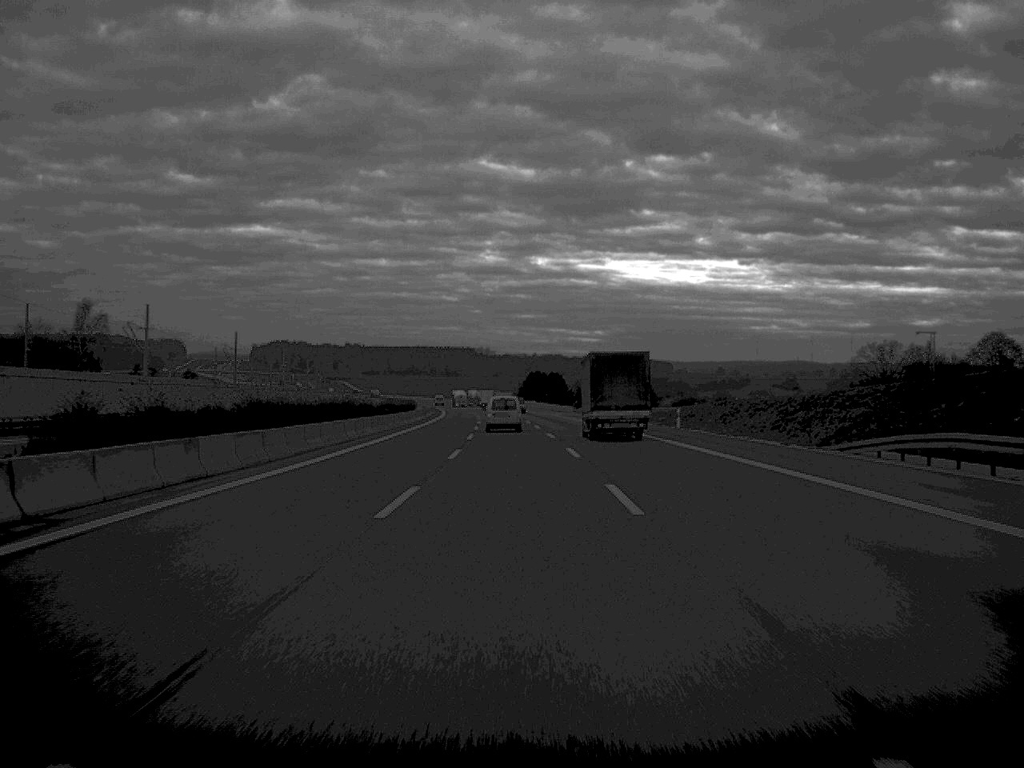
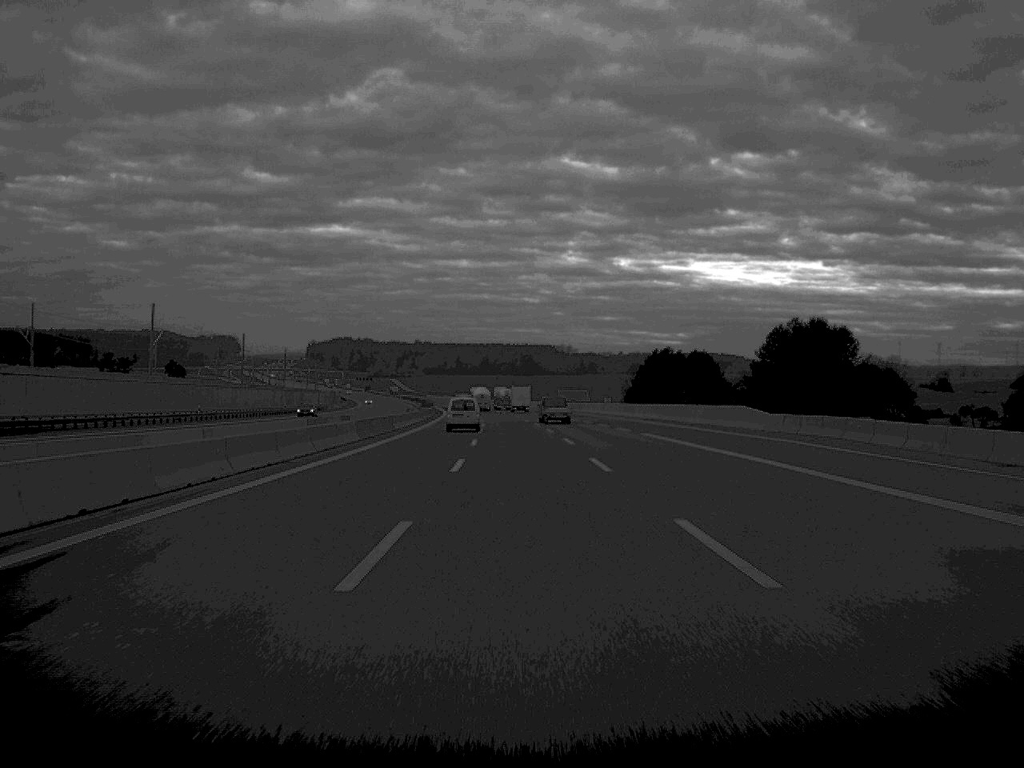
(-5.5, +166.3) m; -4°
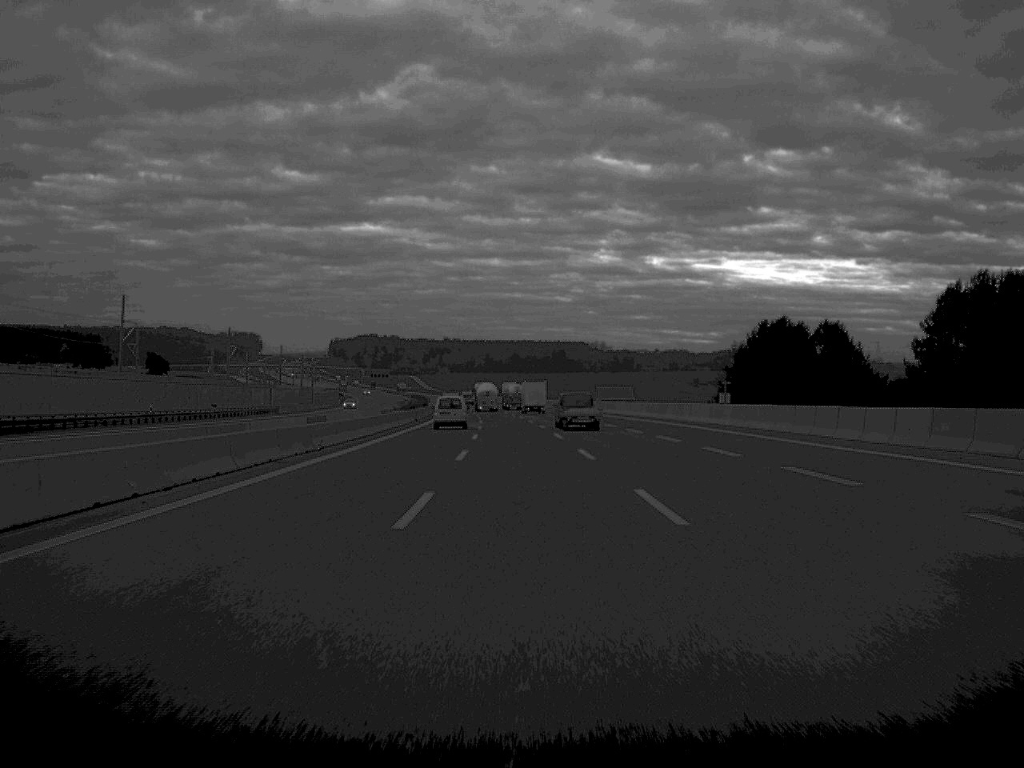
(-0.8, +66.6) m; -1°
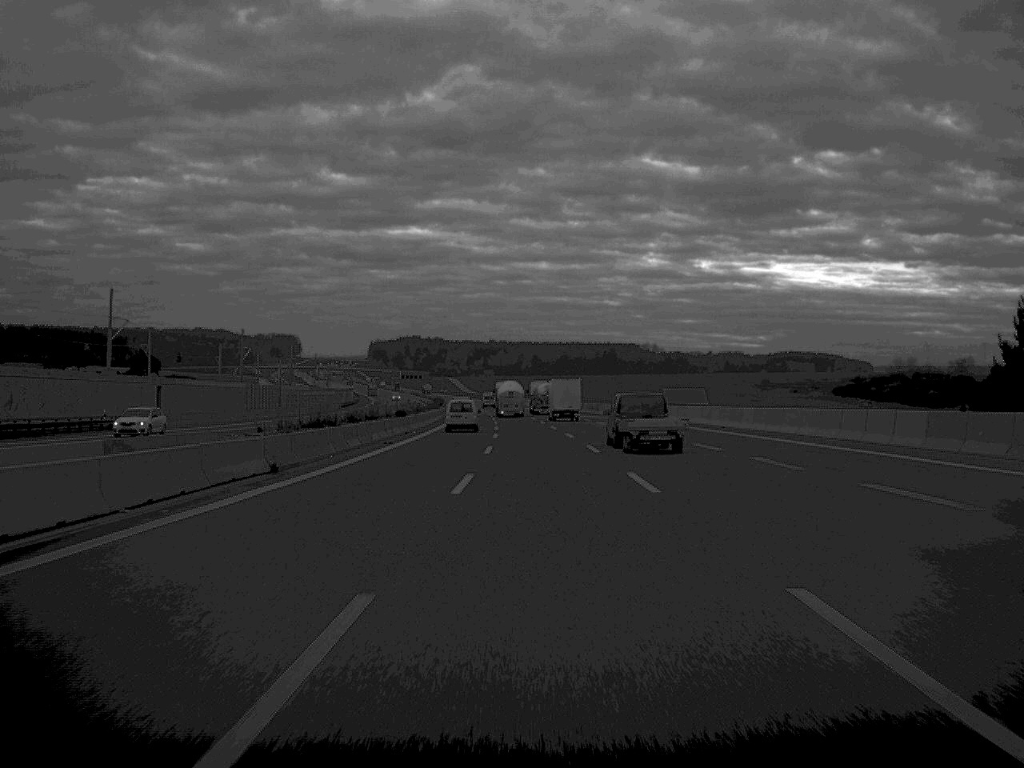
(-1.1, +63.5) m; -2°
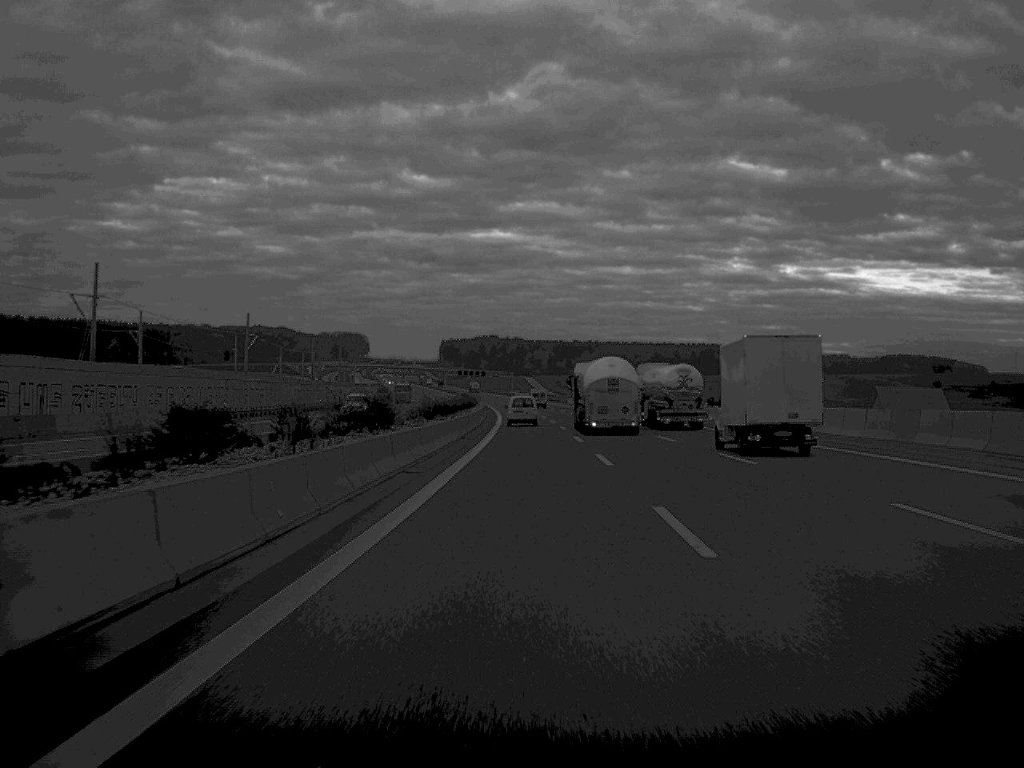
(-5.2, +134.4) m; -4°
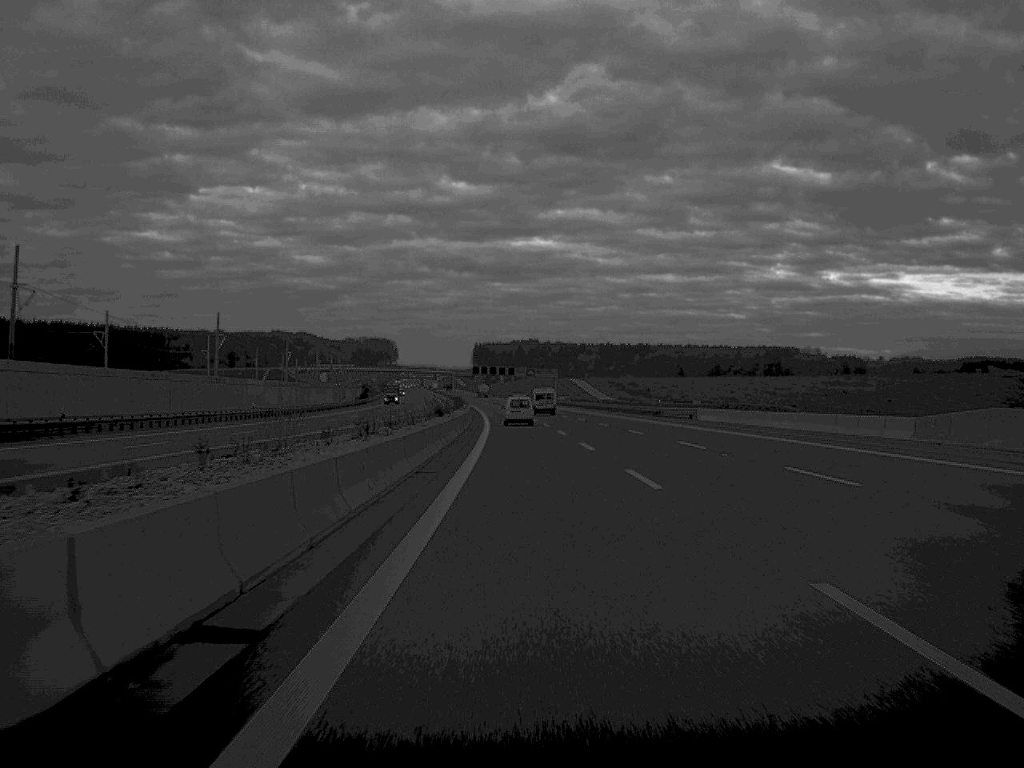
(-1.8, +134.3) m; -2°
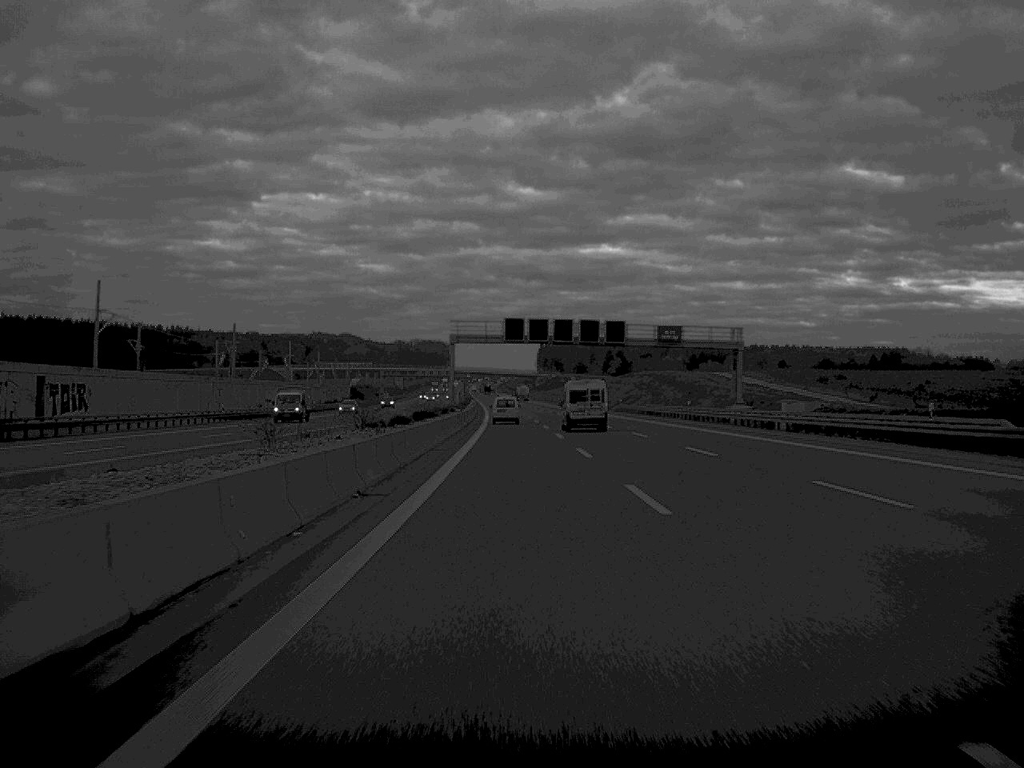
(-4.5, +165.9) m; -3°
